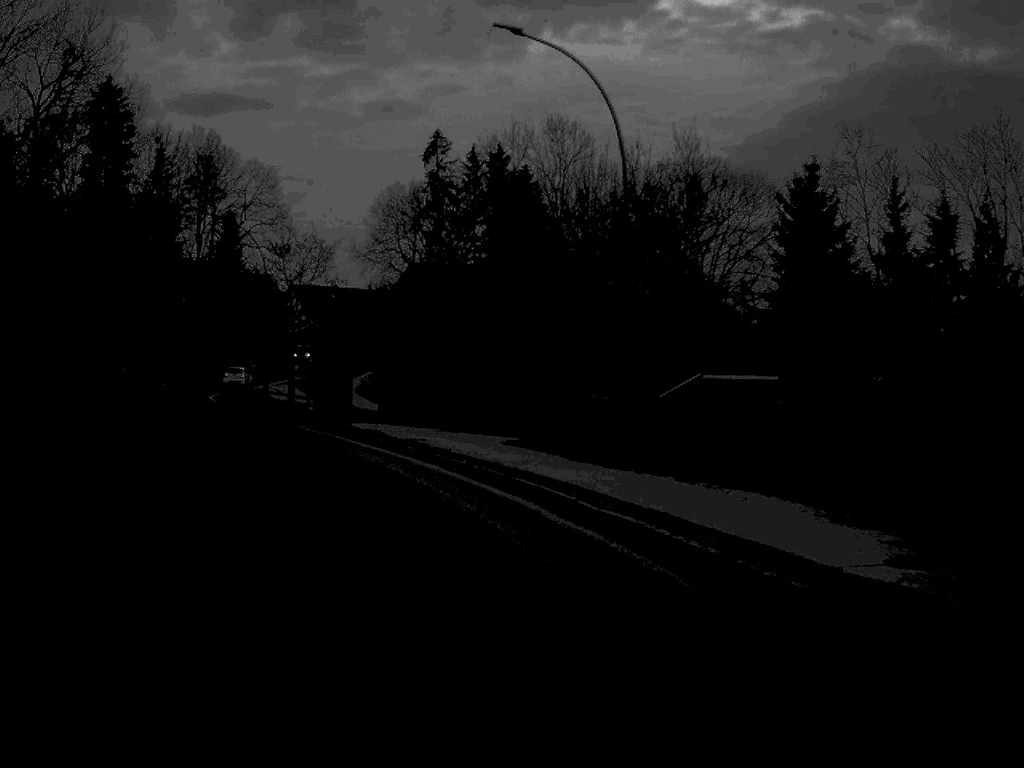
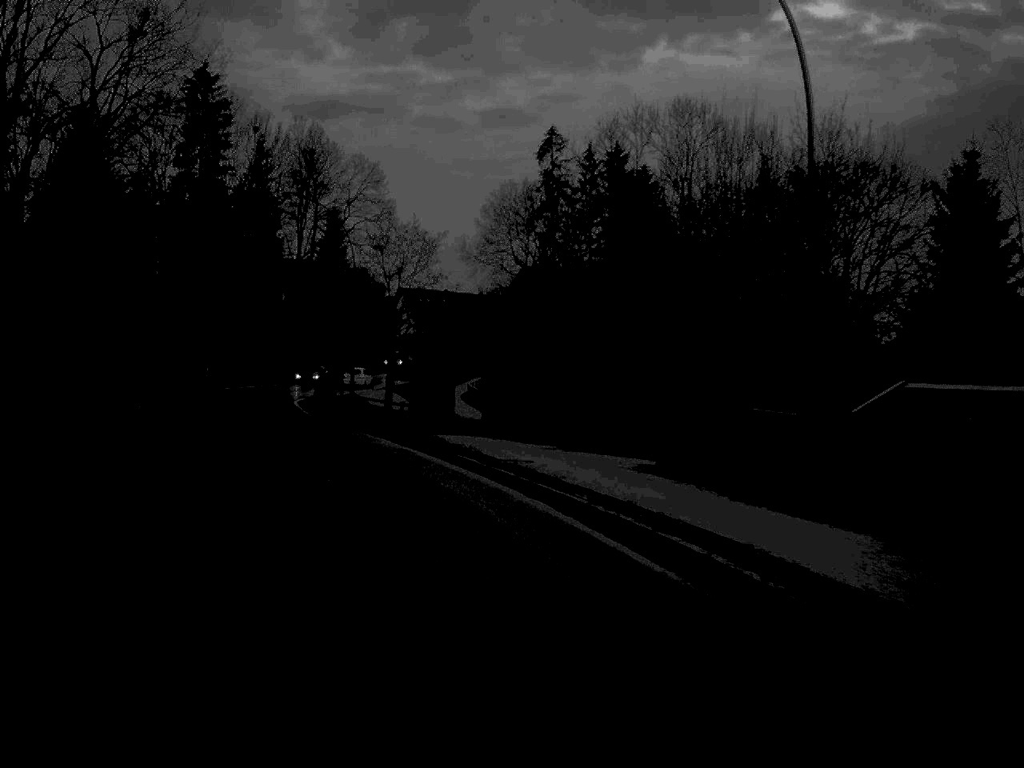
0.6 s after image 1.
(-0.3, +7.1) m; -5°
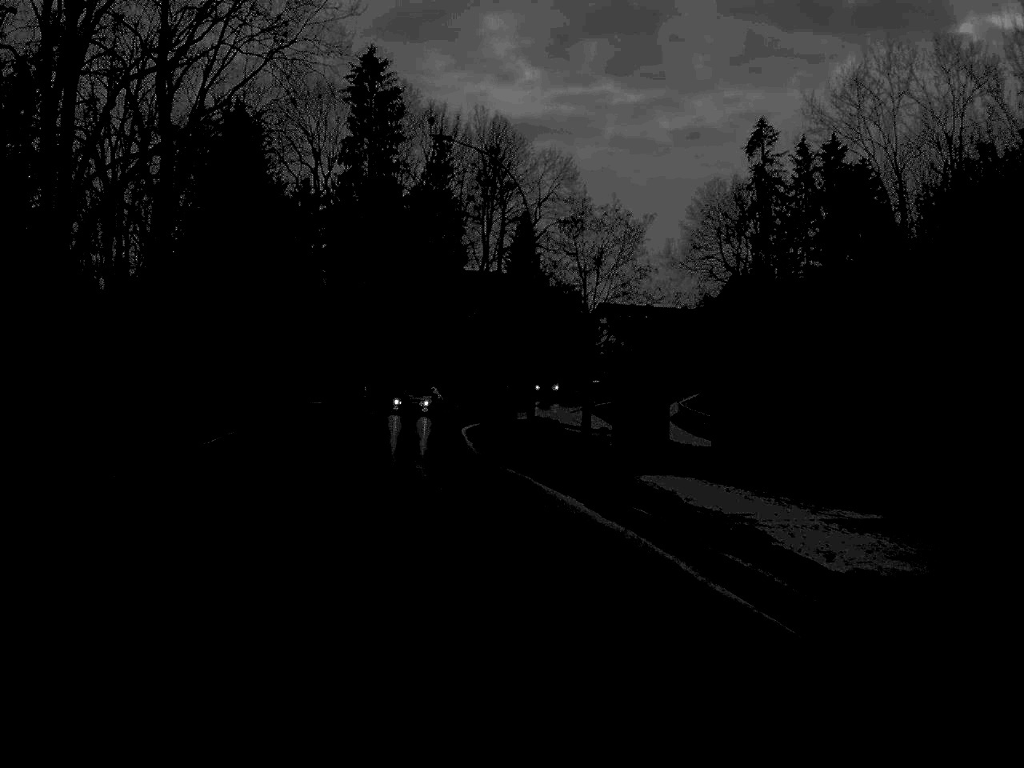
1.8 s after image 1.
(-1.1, +14.1) m; -9°
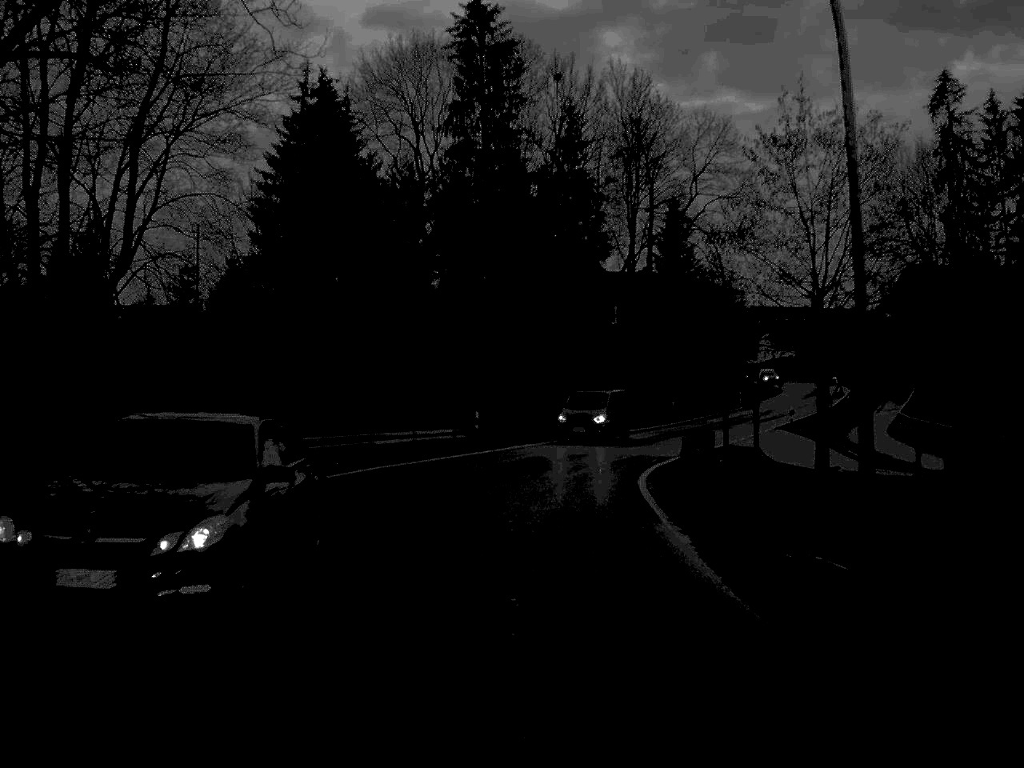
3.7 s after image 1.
(-1.5, +21.6) m; -6°
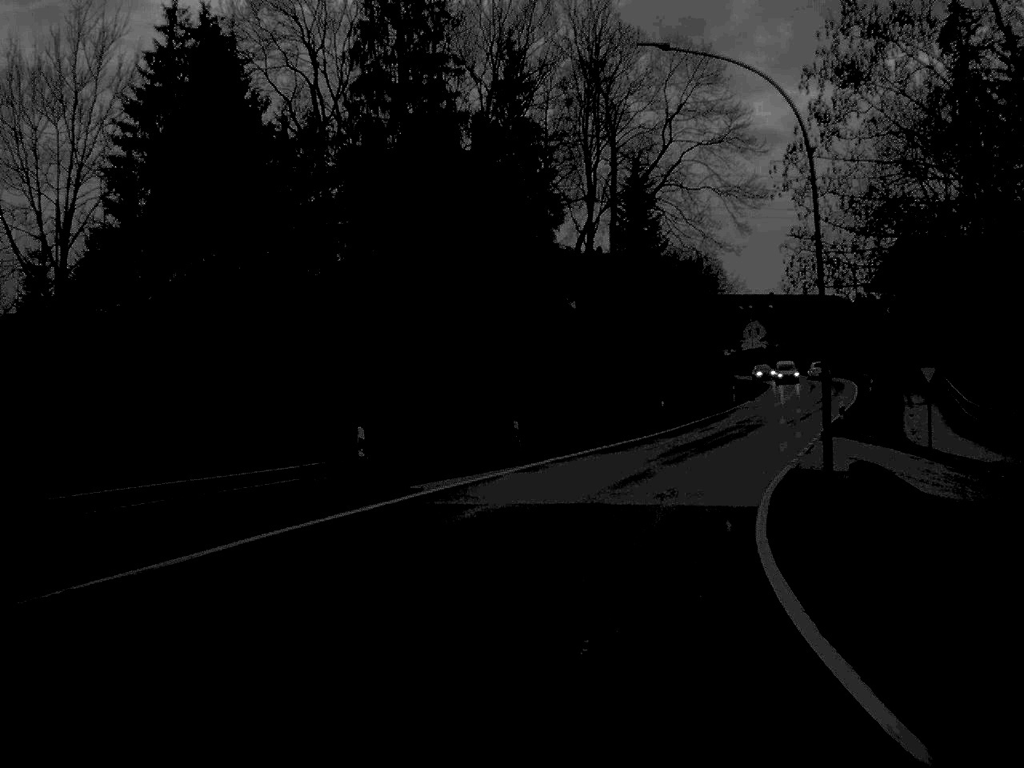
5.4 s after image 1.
(+0.3, +20.0) m; +3°
